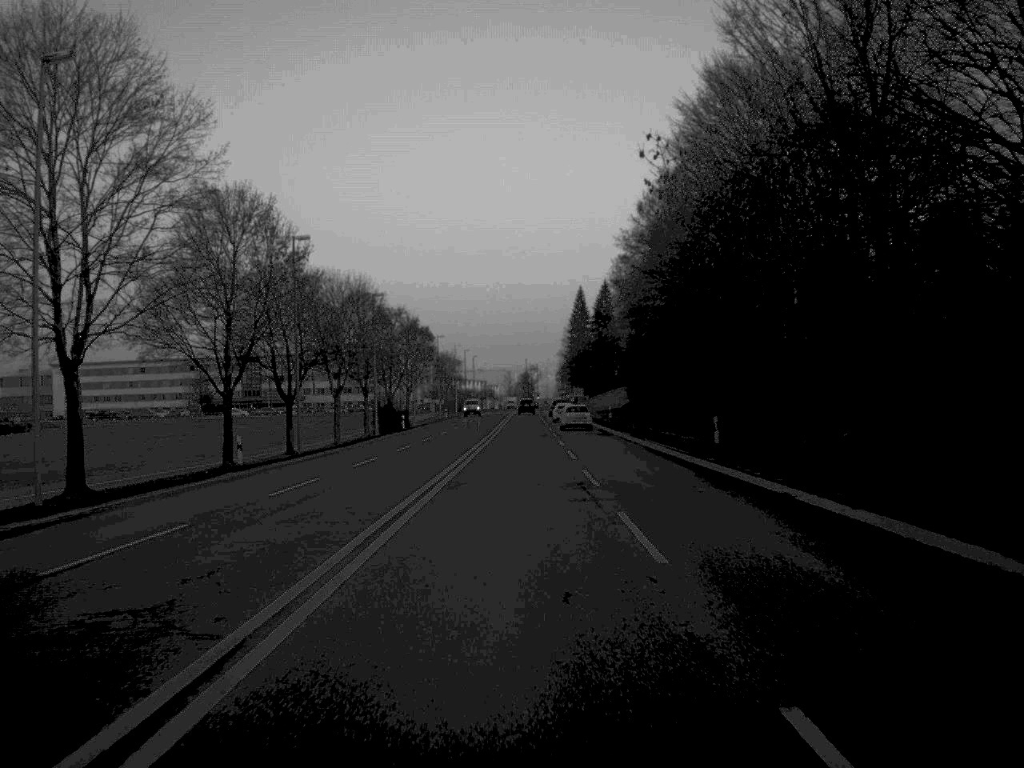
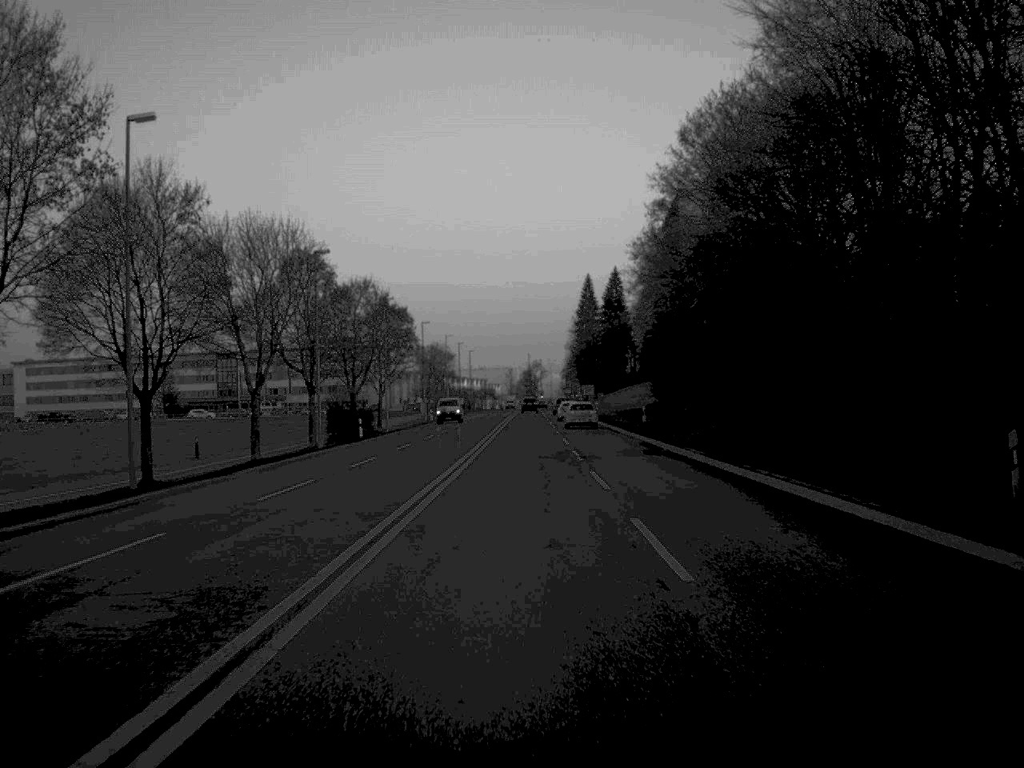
(0.0, +25.4) m; 0°
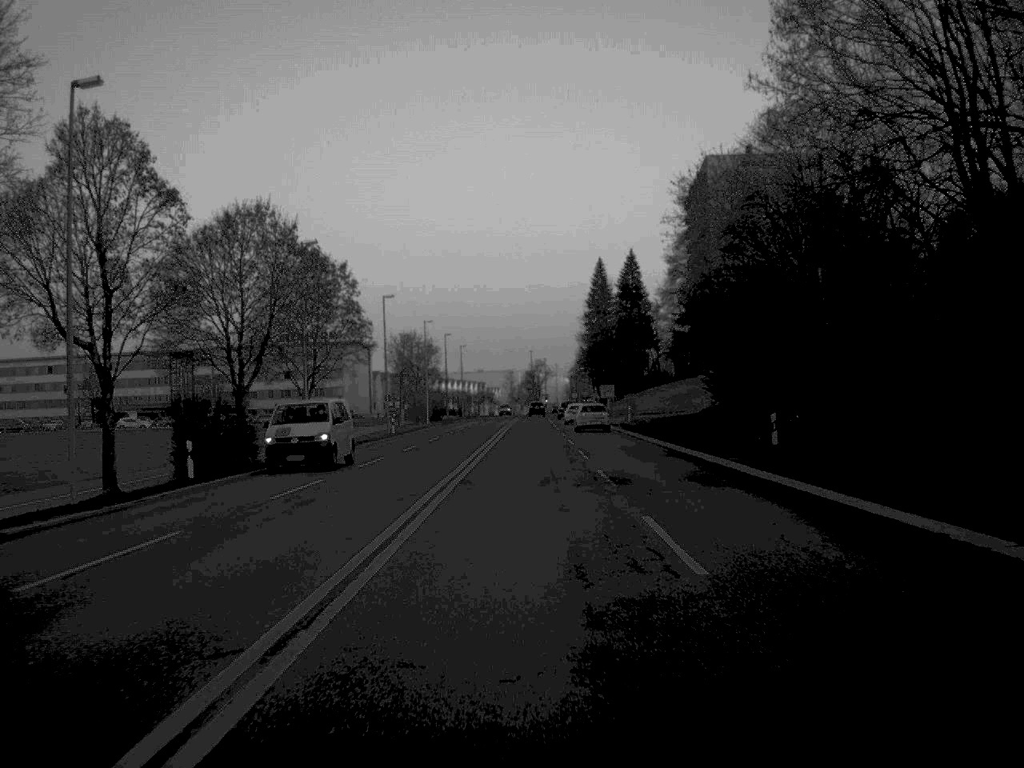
(0.0, +35.6) m; 0°
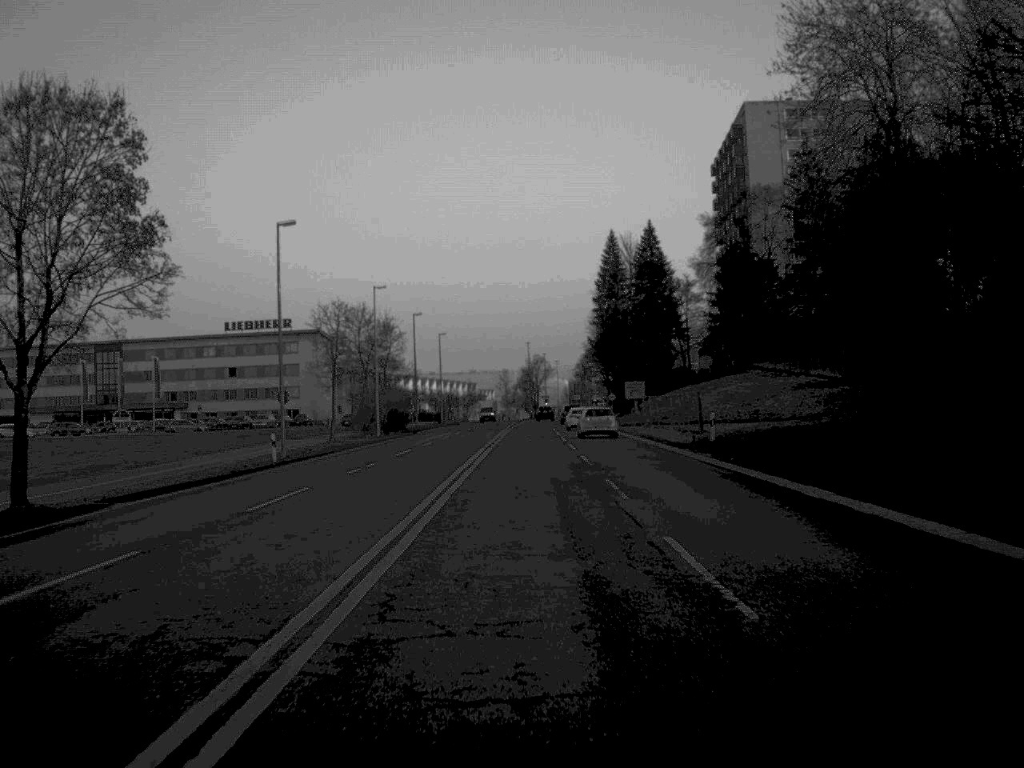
(+0.1, +38.1) m; 0°
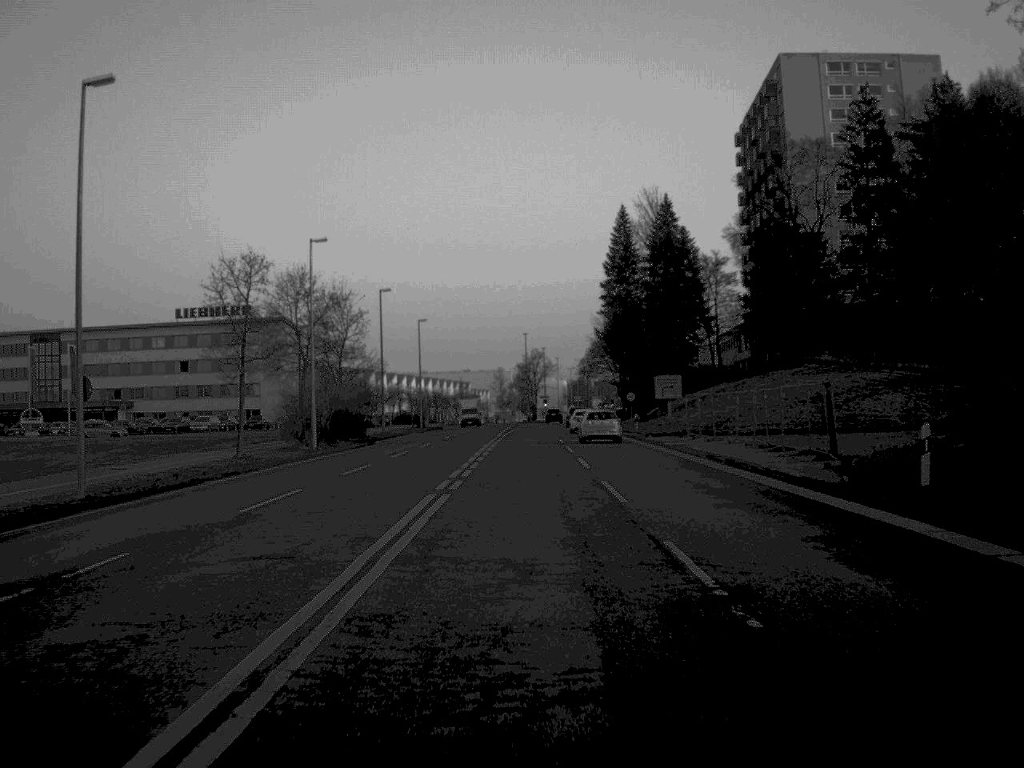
(0.0, +24.2) m; 0°
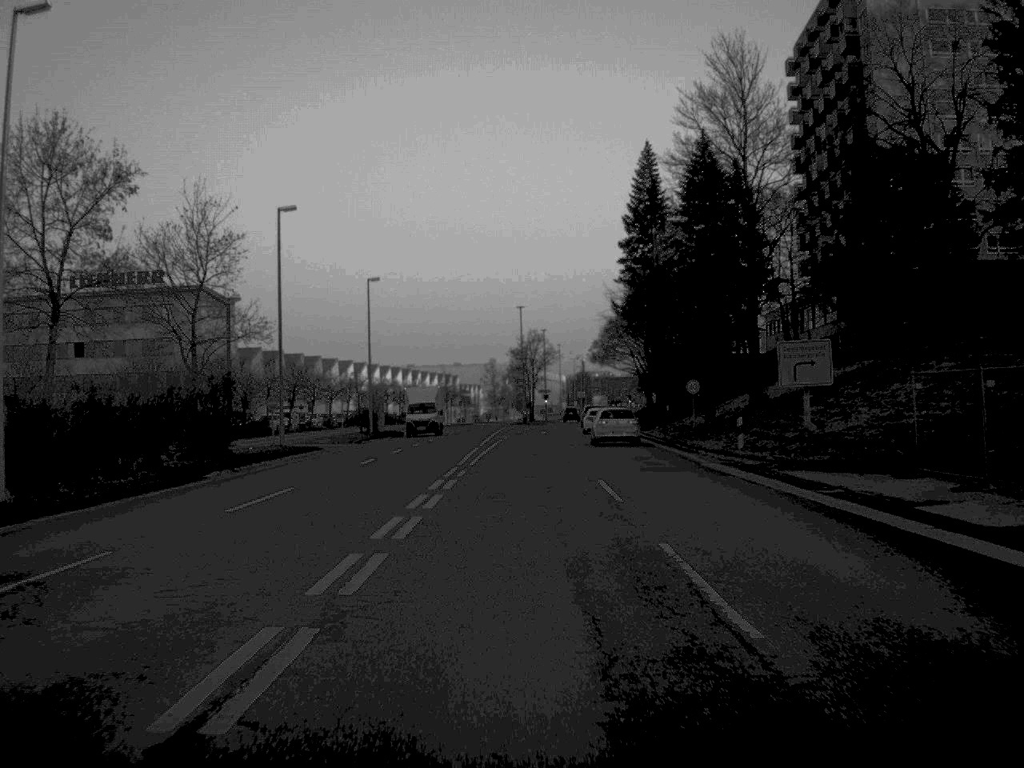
(+0.1, +36.2) m; 0°
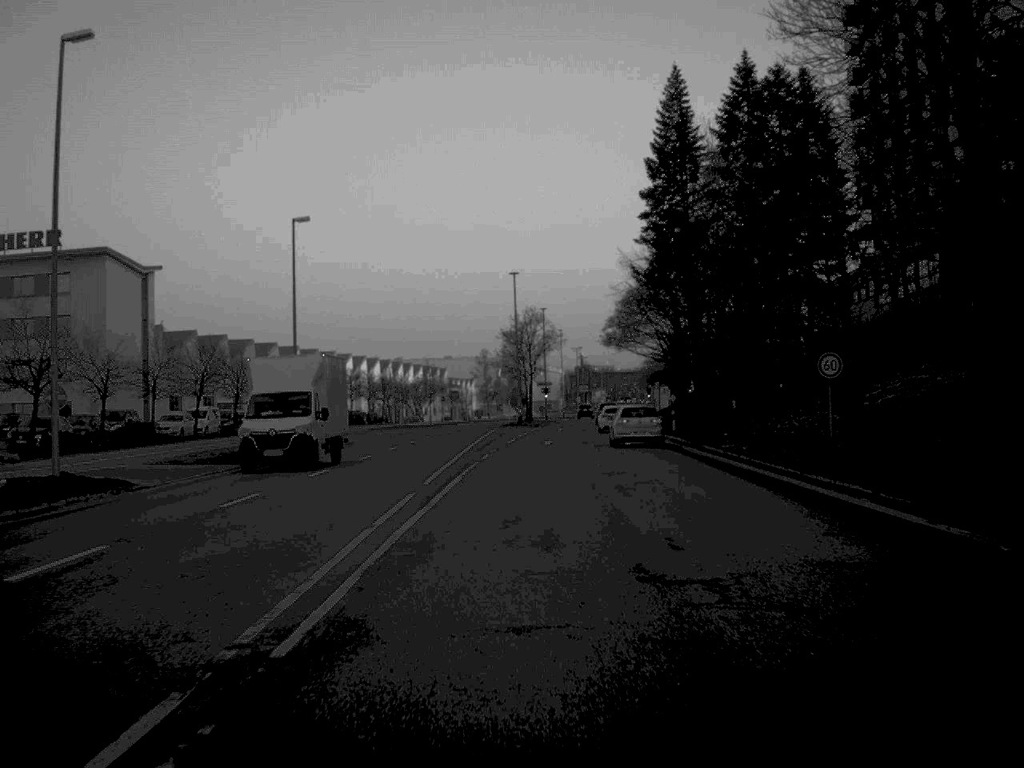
(0.0, +26.0) m; 0°
